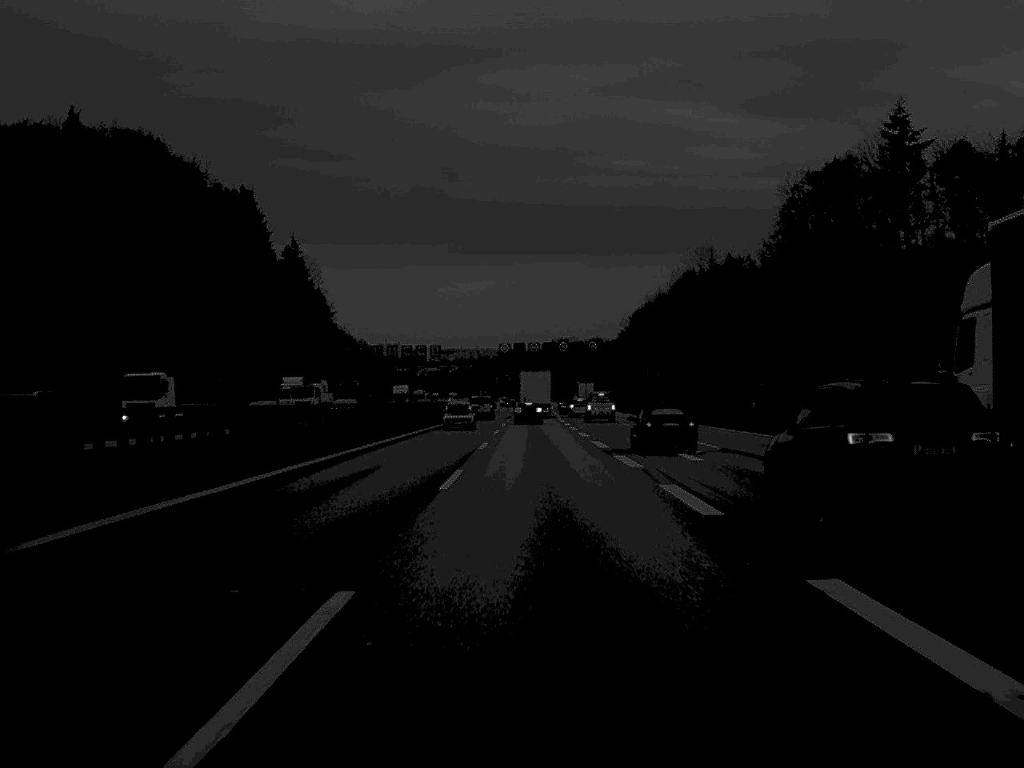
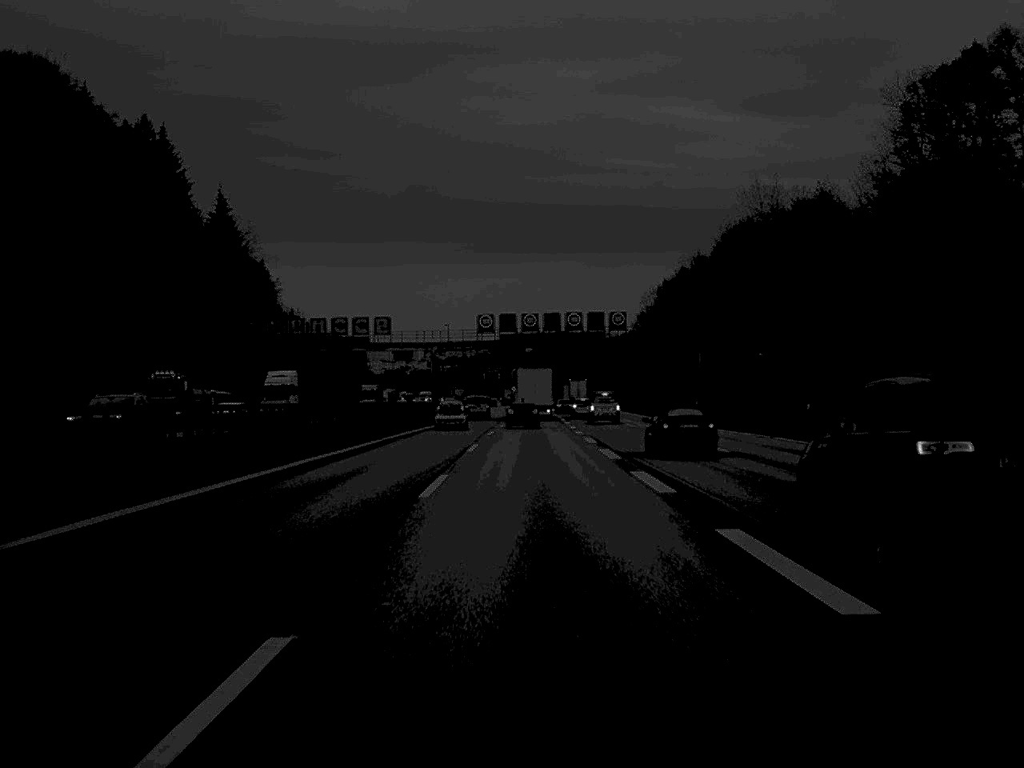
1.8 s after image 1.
(+0.2, +55.8) m; 0°
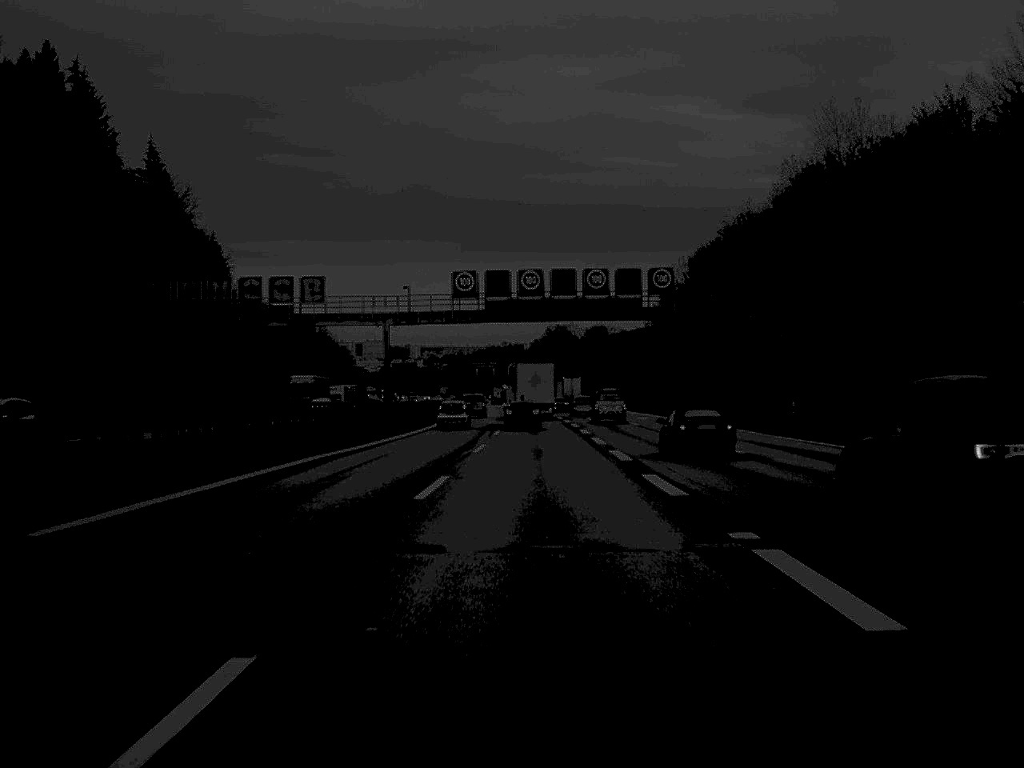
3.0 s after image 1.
(0.0, +36.4) m; 0°
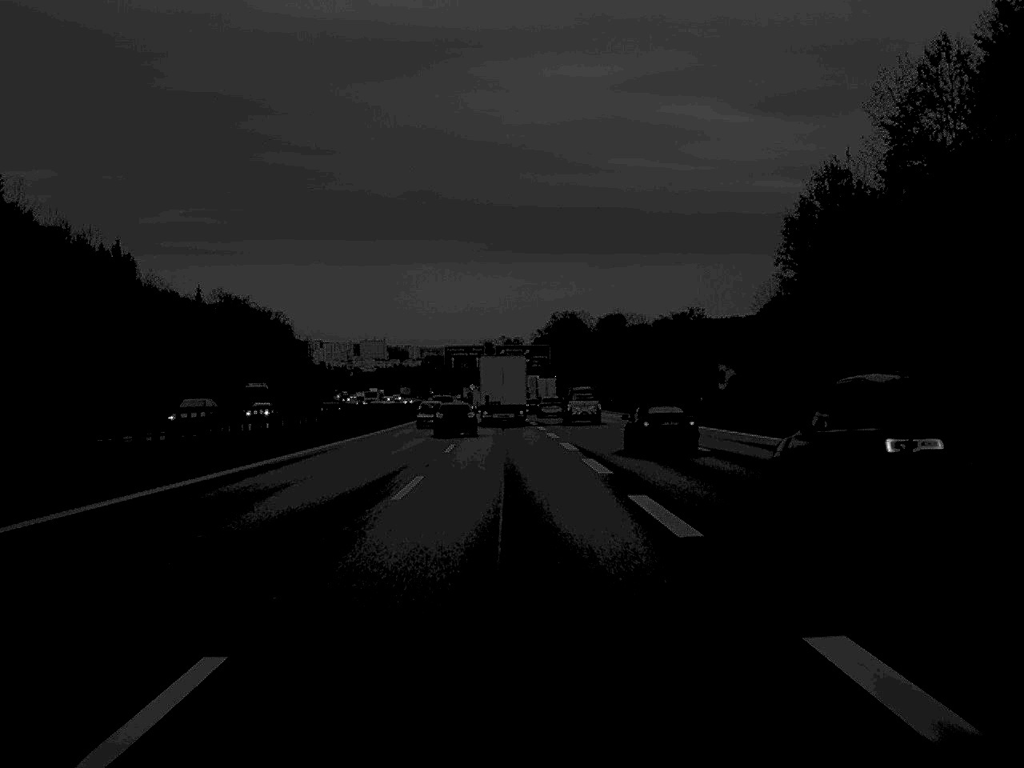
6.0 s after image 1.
(+0.7, +89.4) m; 0°
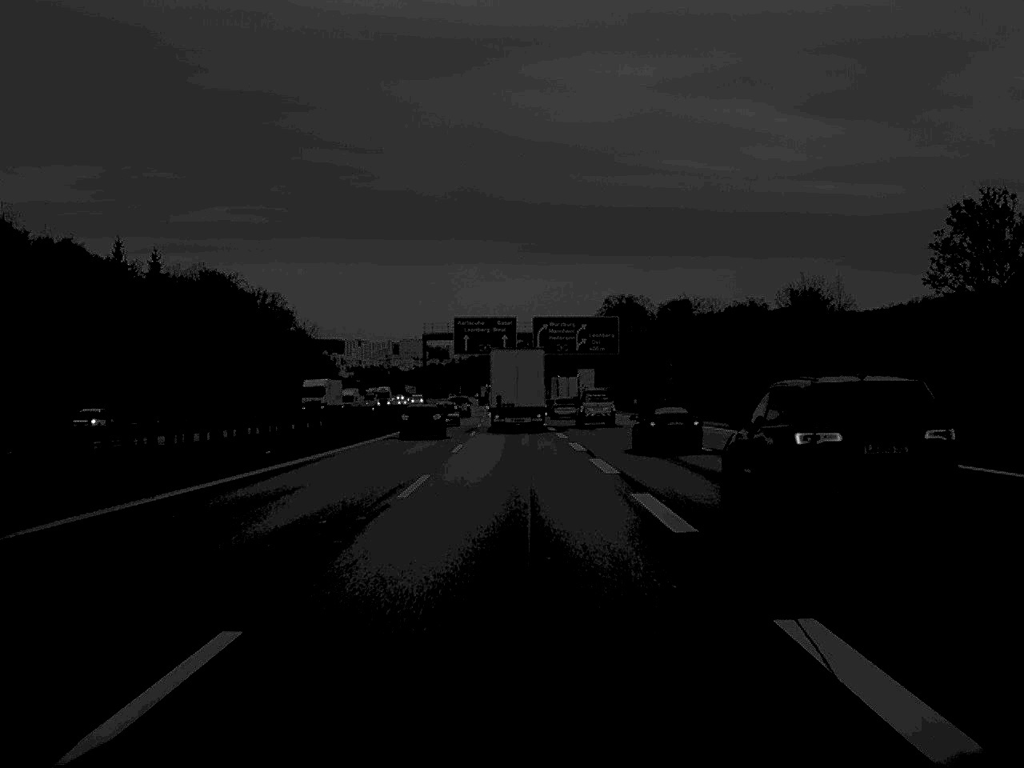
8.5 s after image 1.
(-1.2, +70.5) m; -2°
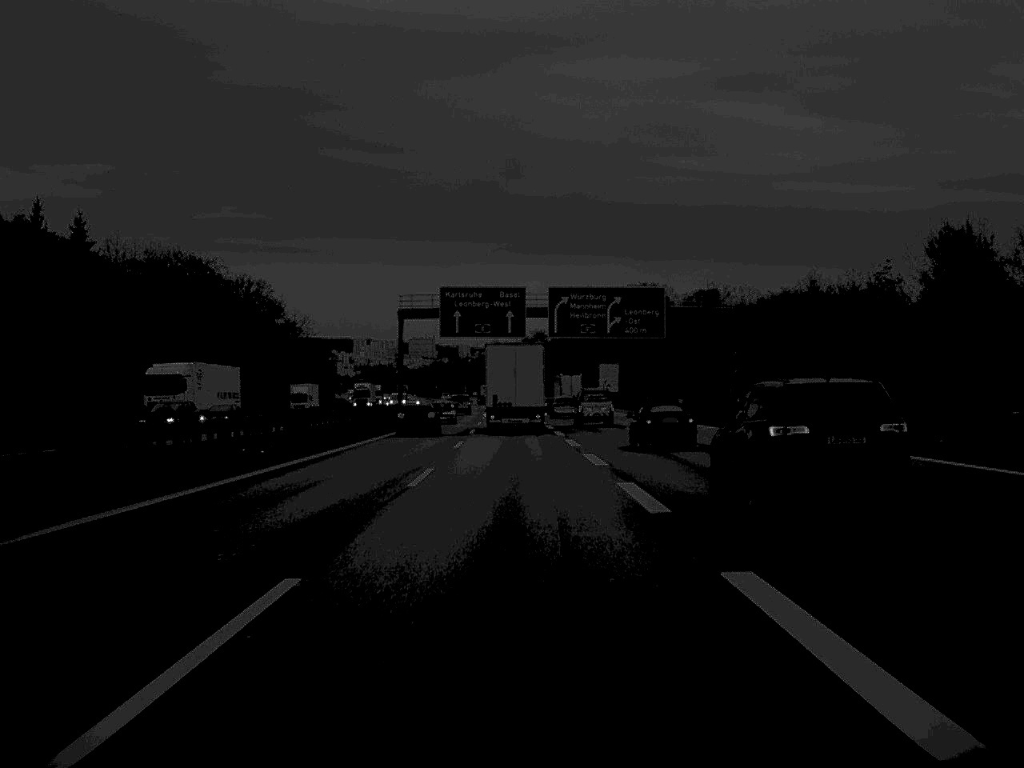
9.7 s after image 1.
(-0.1, +33.2) m; 0°
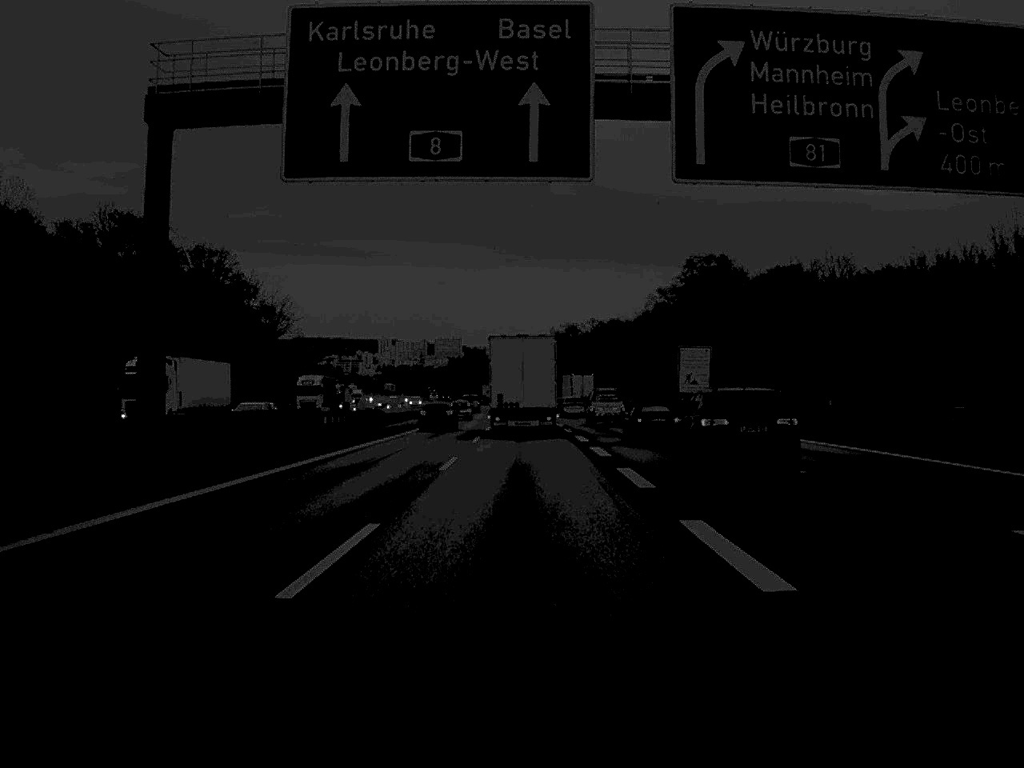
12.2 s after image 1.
(-0.7, +66.3) m; -1°
